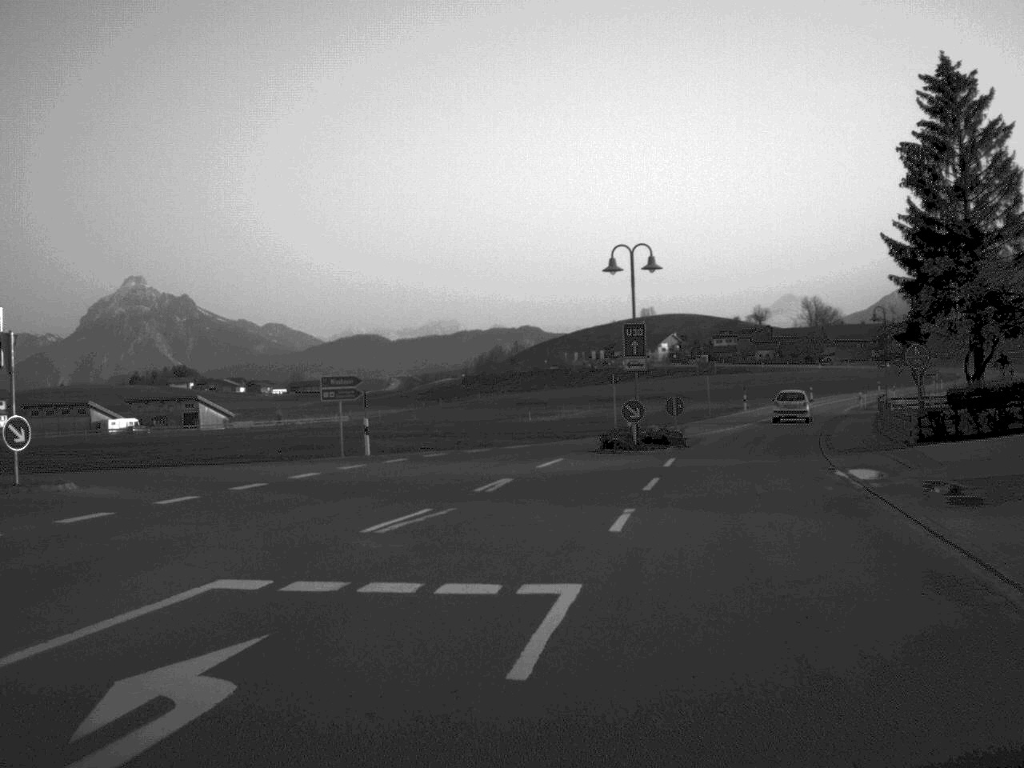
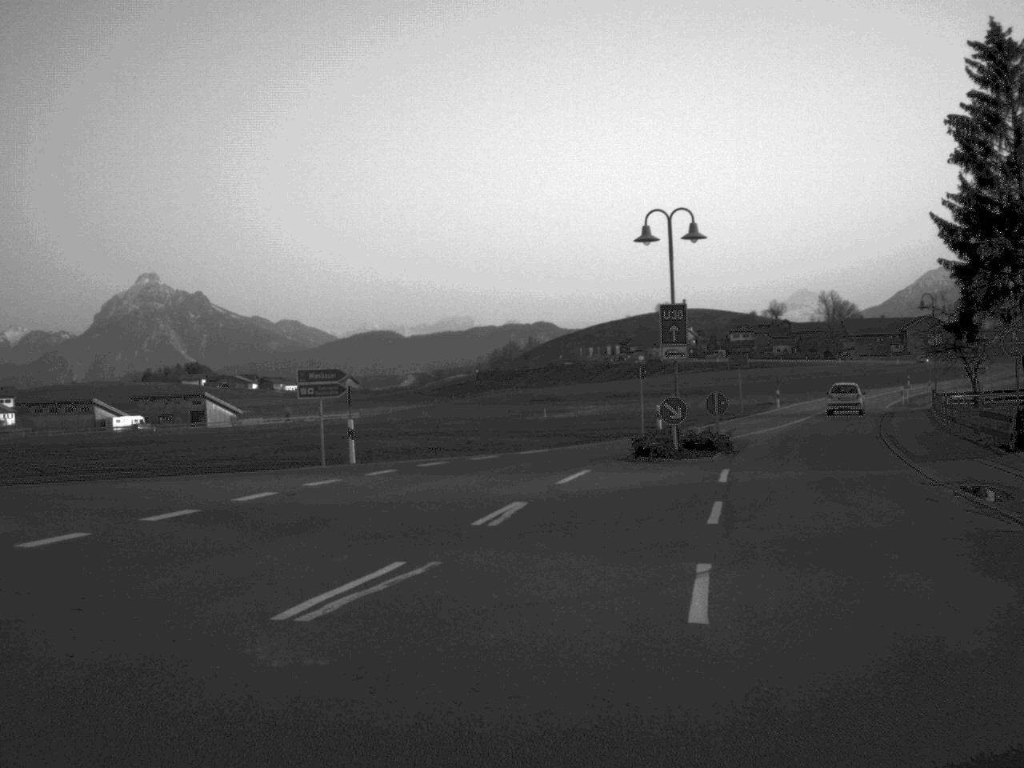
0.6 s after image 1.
(0.0, +5.9) m; -1°
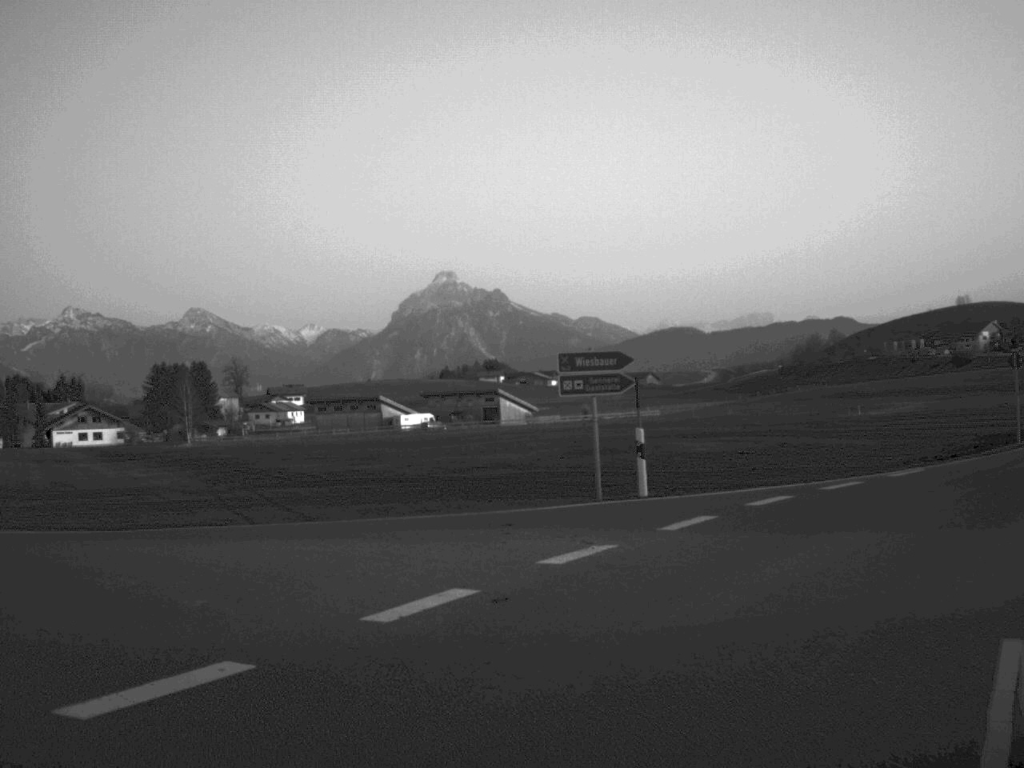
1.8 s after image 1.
(-0.9, +10.4) m; -14°
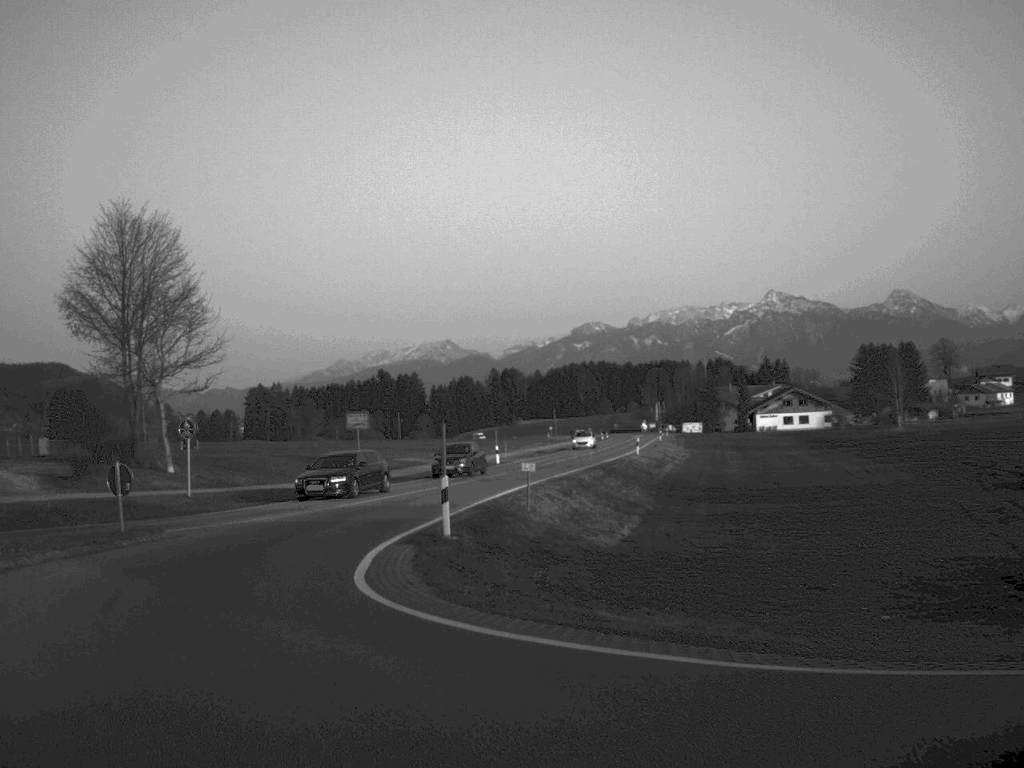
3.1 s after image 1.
(-2.6, +9.5) m; -32°
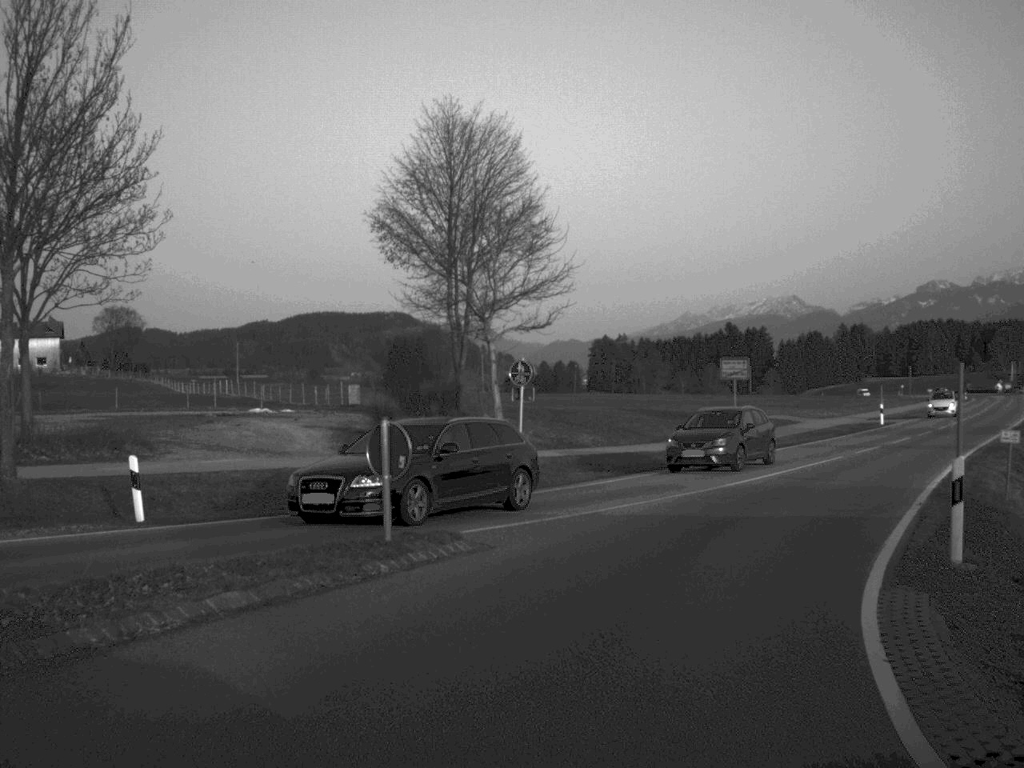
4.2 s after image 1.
(-1.8, +9.5) m; -14°
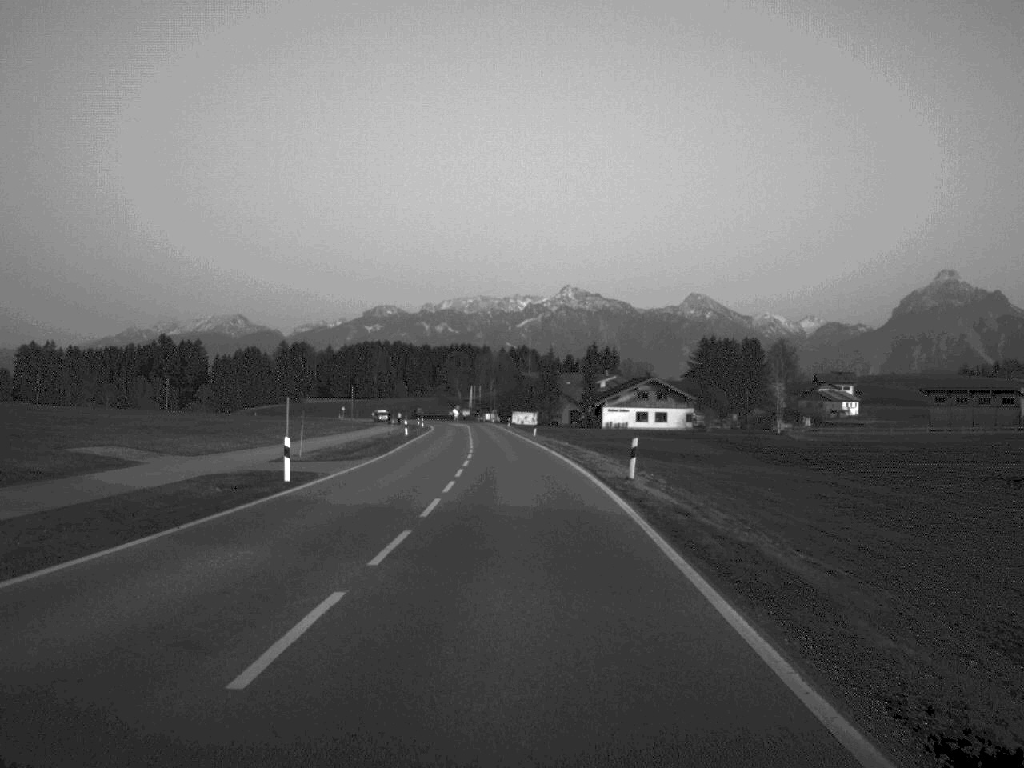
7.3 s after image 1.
(+9.4, +31.9) m; +25°
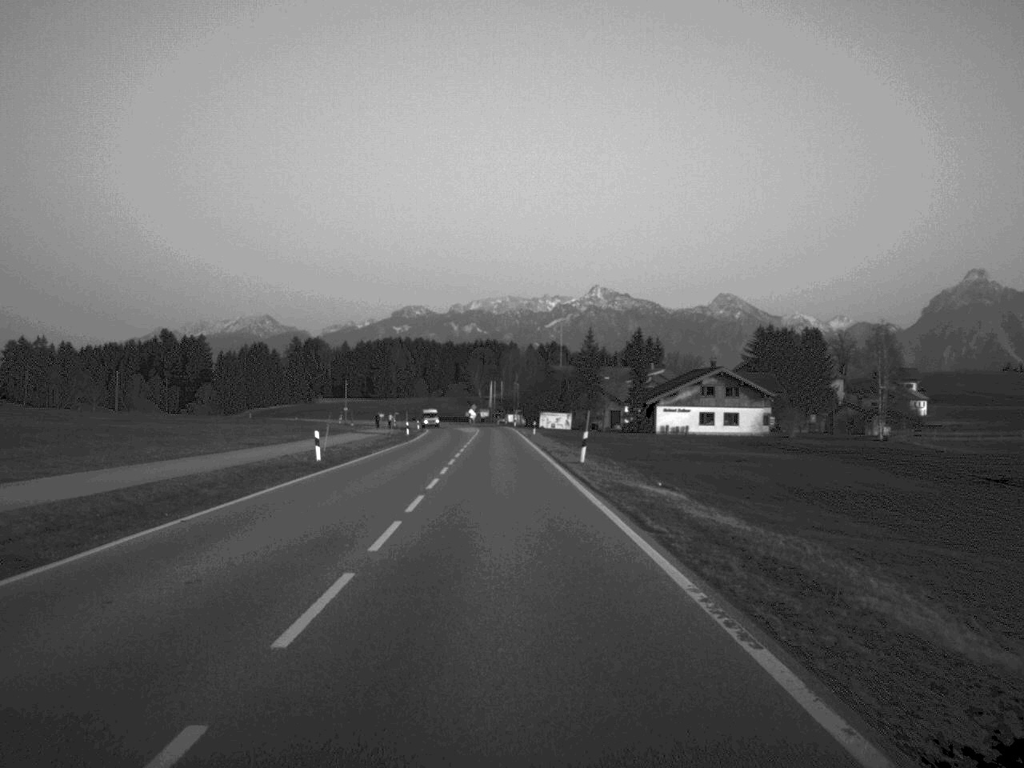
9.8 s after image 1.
(-0.2, +40.8) m; -1°
